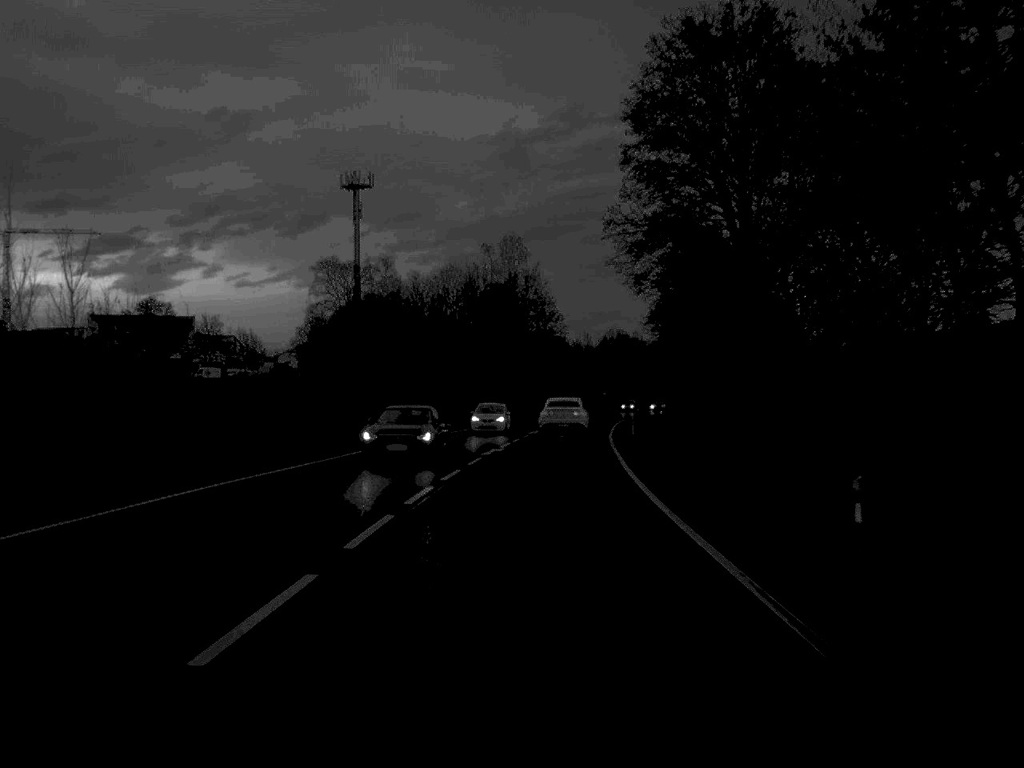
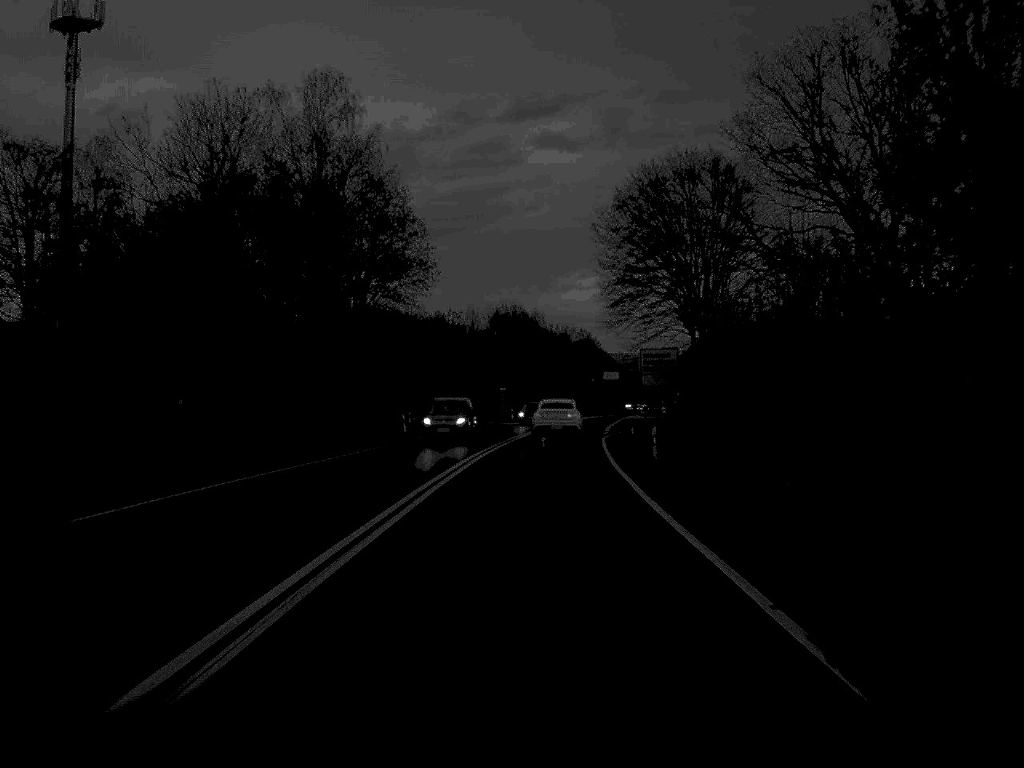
(+3.7, +79.3) m; +5°
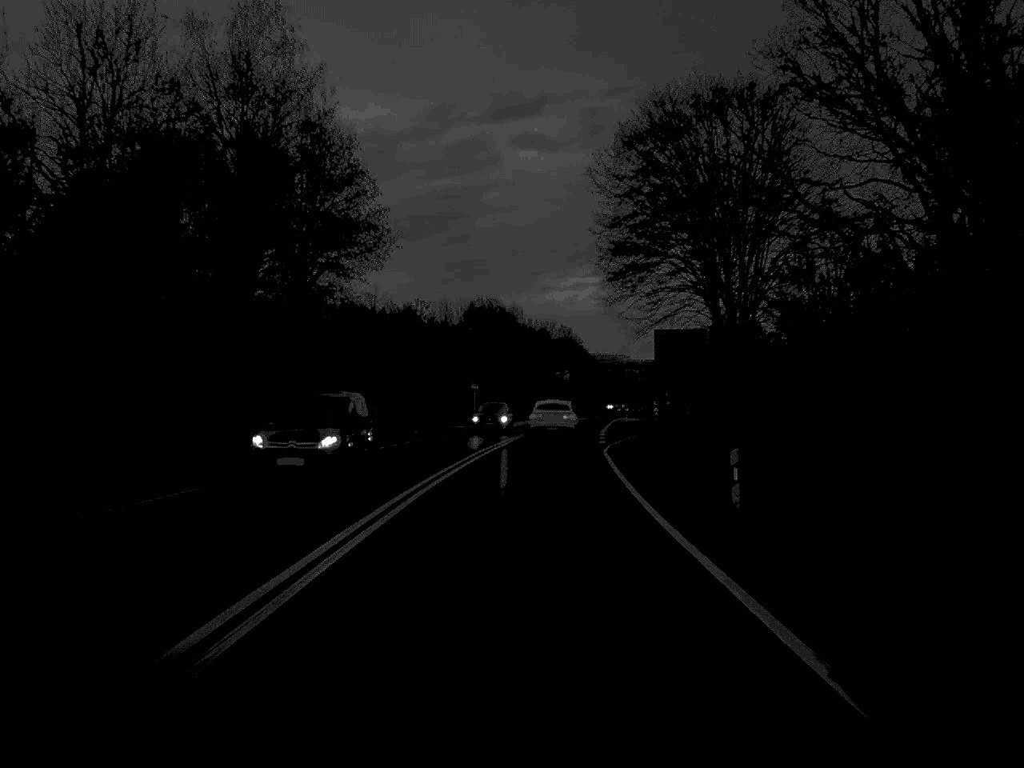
(+0.1, +15.0) m; +1°
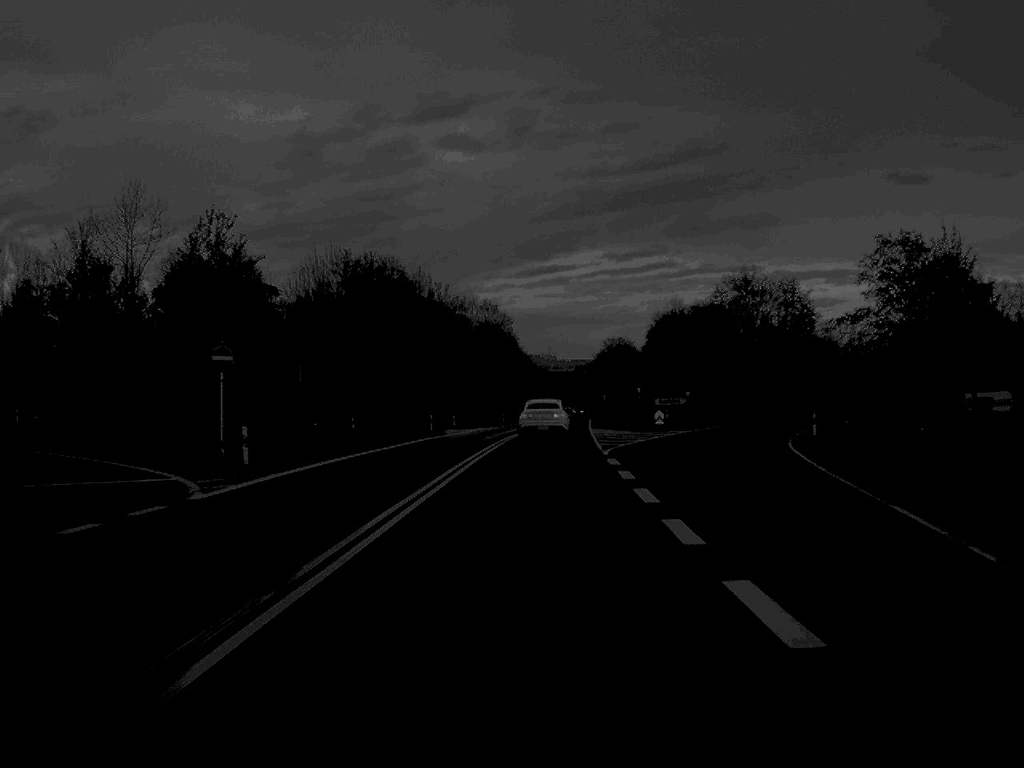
(+1.9, +61.1) m; +3°
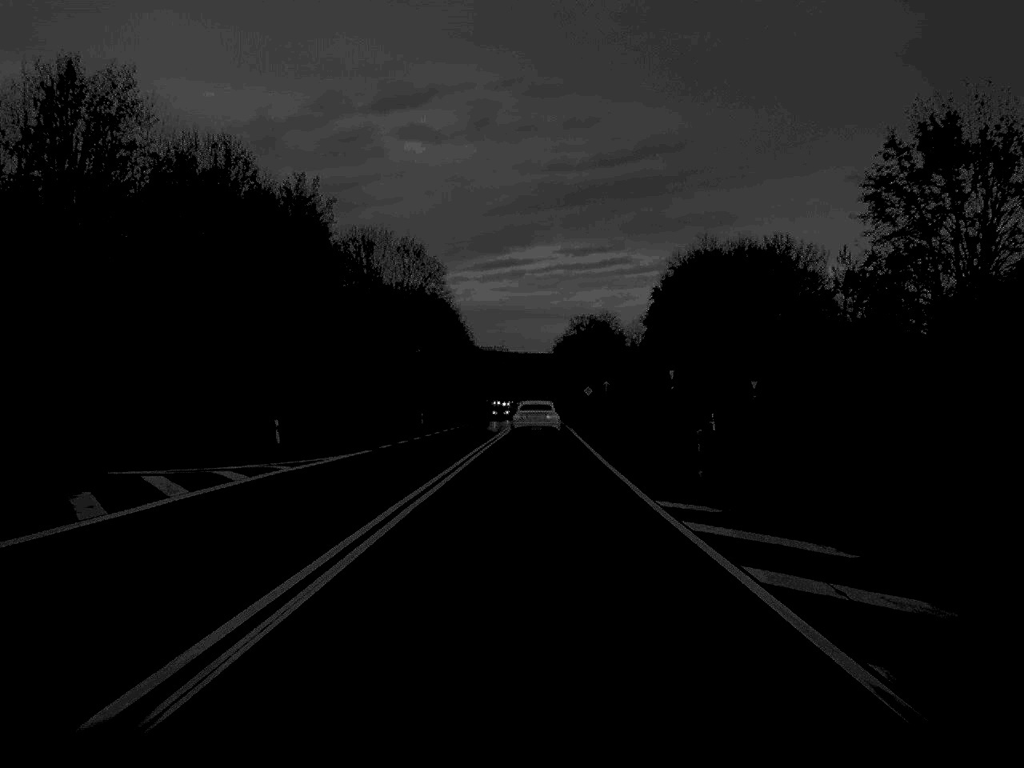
(+1.4, +63.5) m; +2°
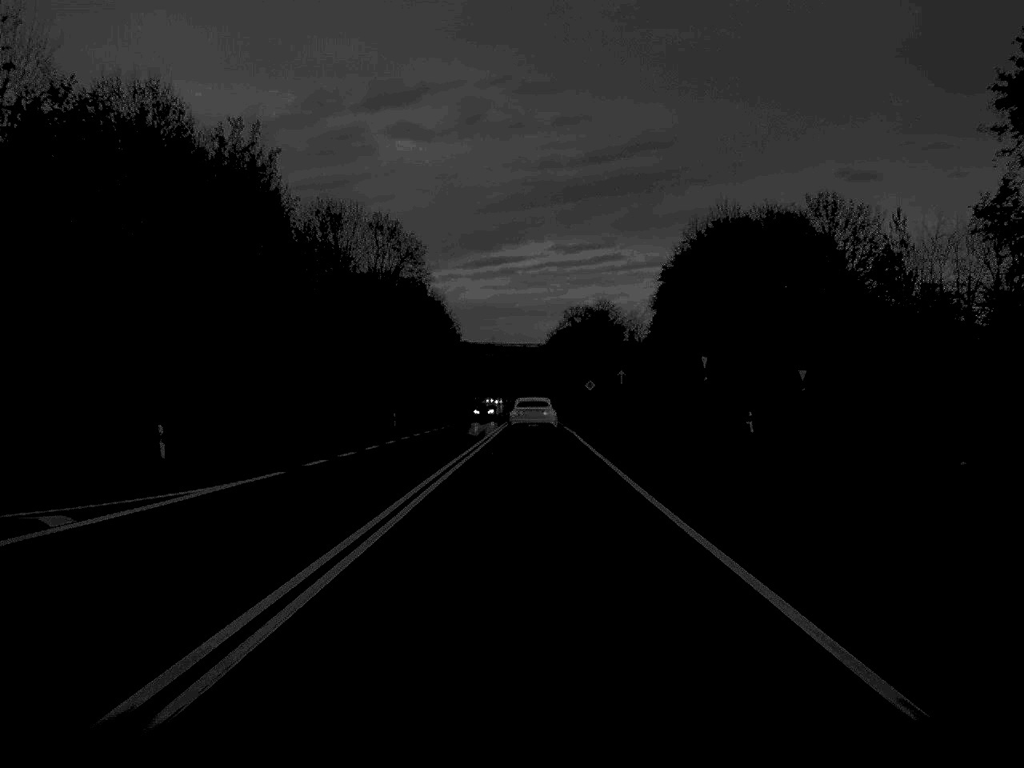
(0.0, +15.1) m; 0°
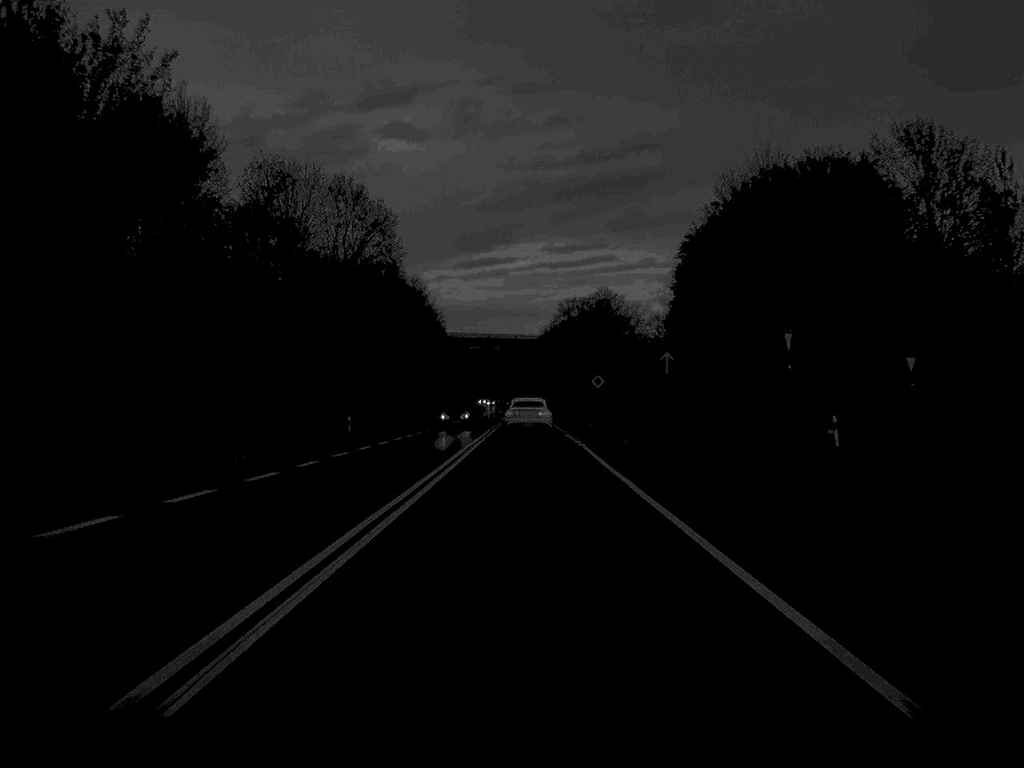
(+0.1, +18.1) m; 0°
